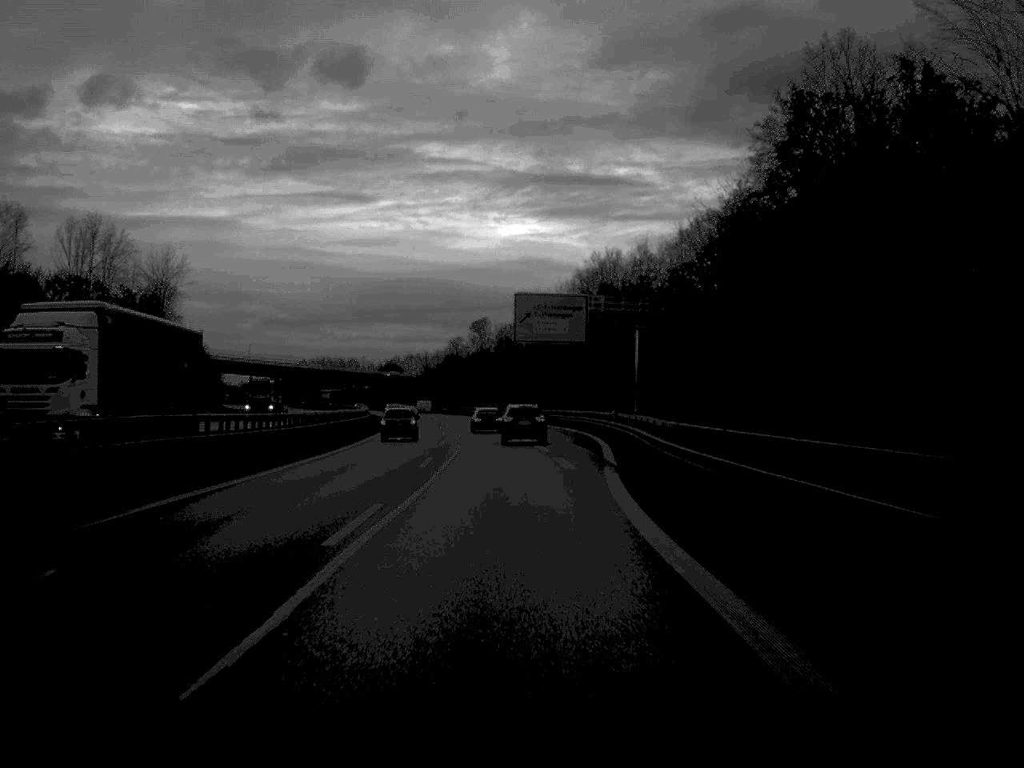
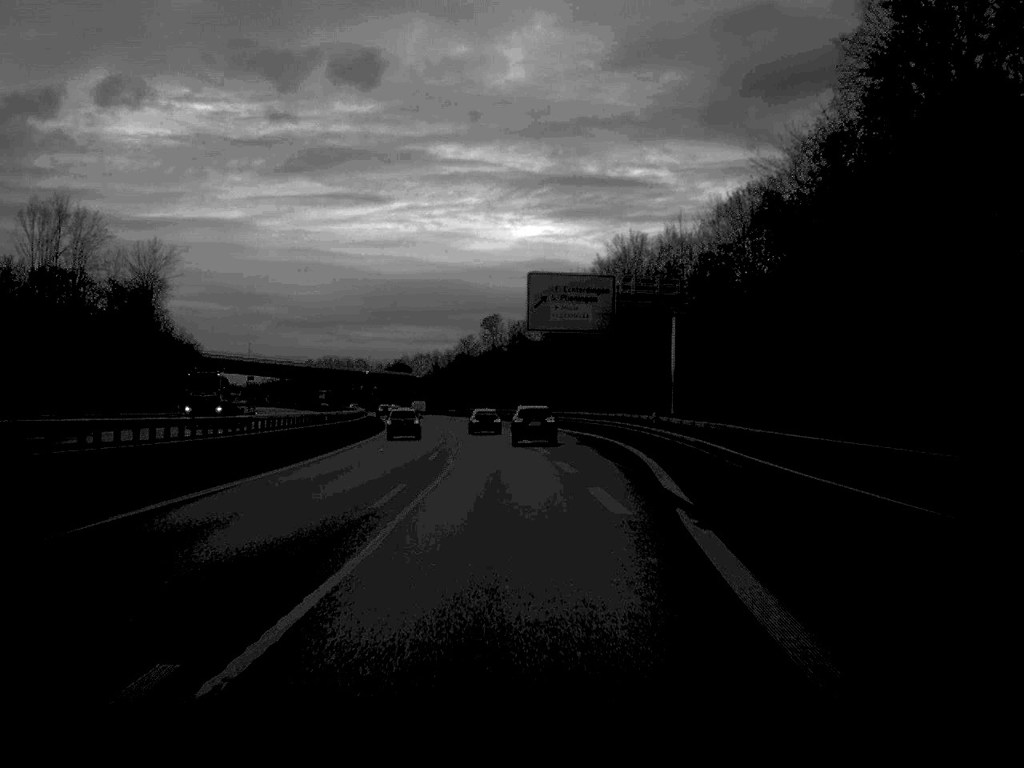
(-0.1, +12.7) m; -1°
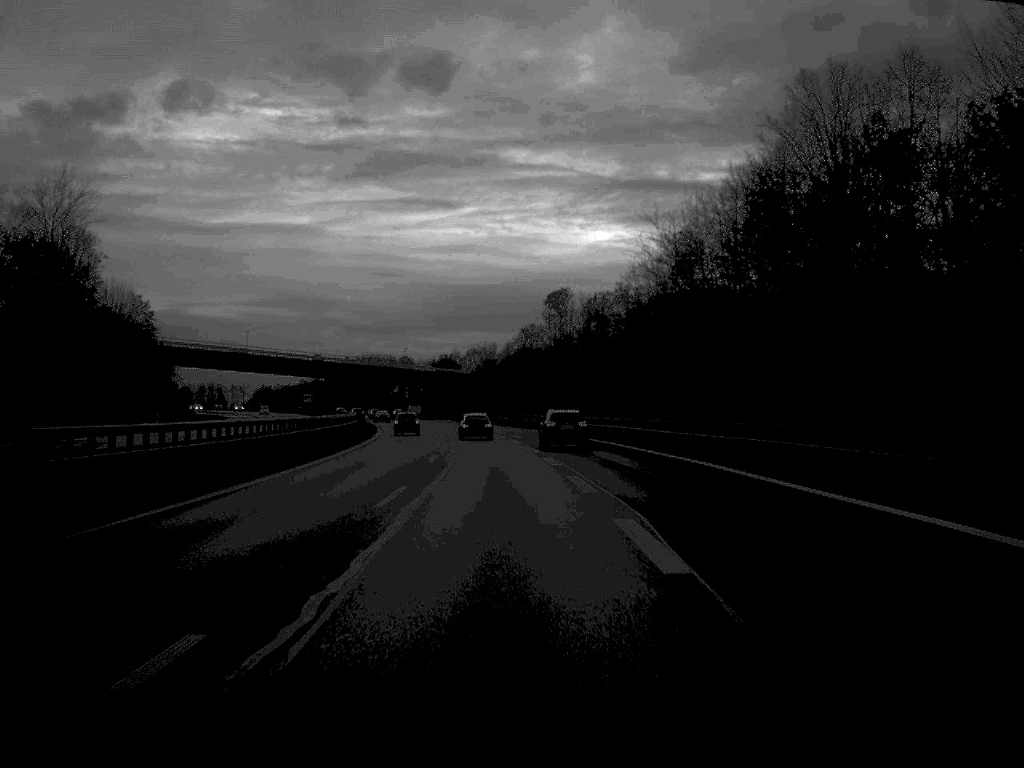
(-1.2, +53.9) m; -3°
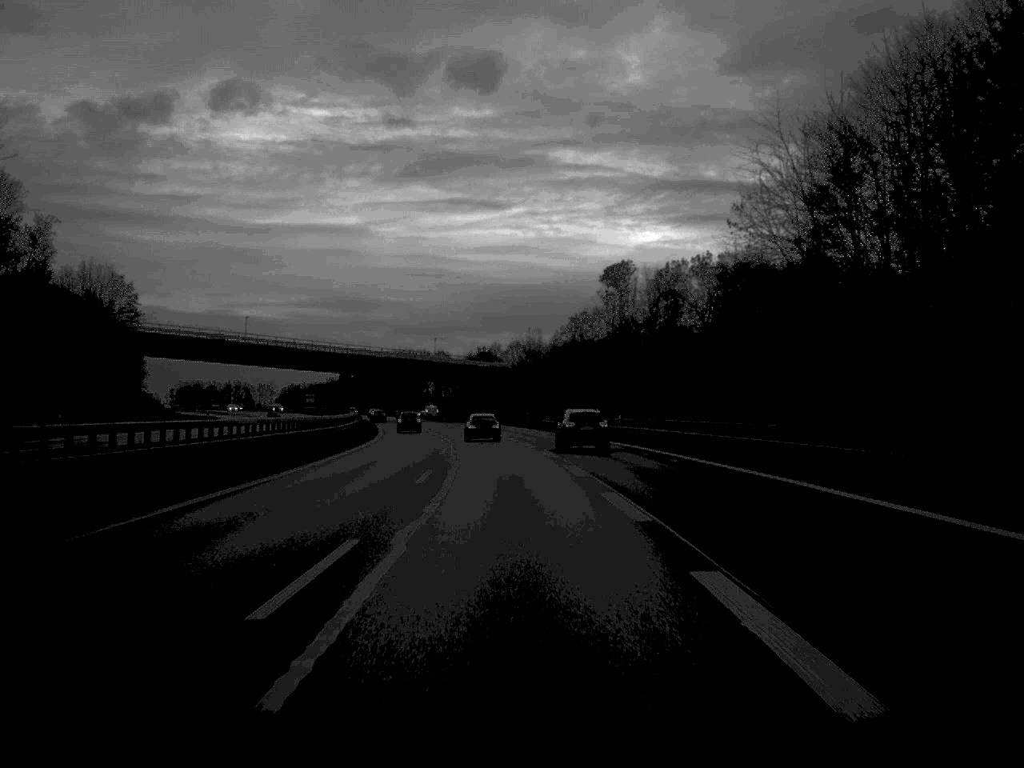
(-0.6, +30.2) m; -2°
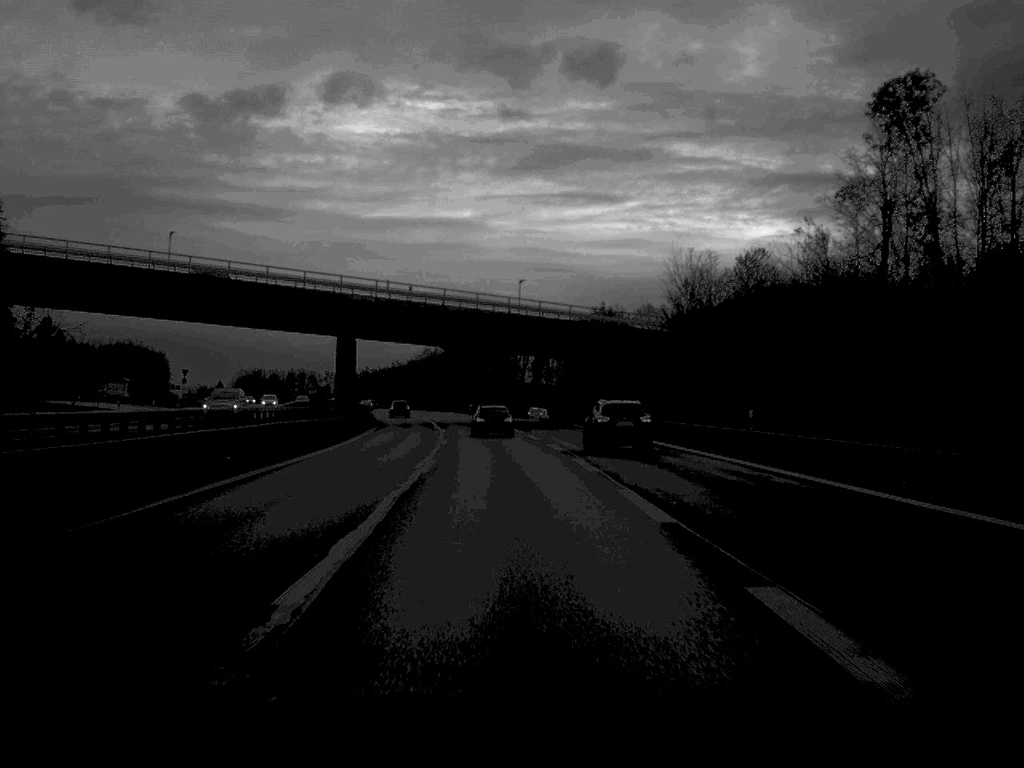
(-3.0, +73.1) m; -5°
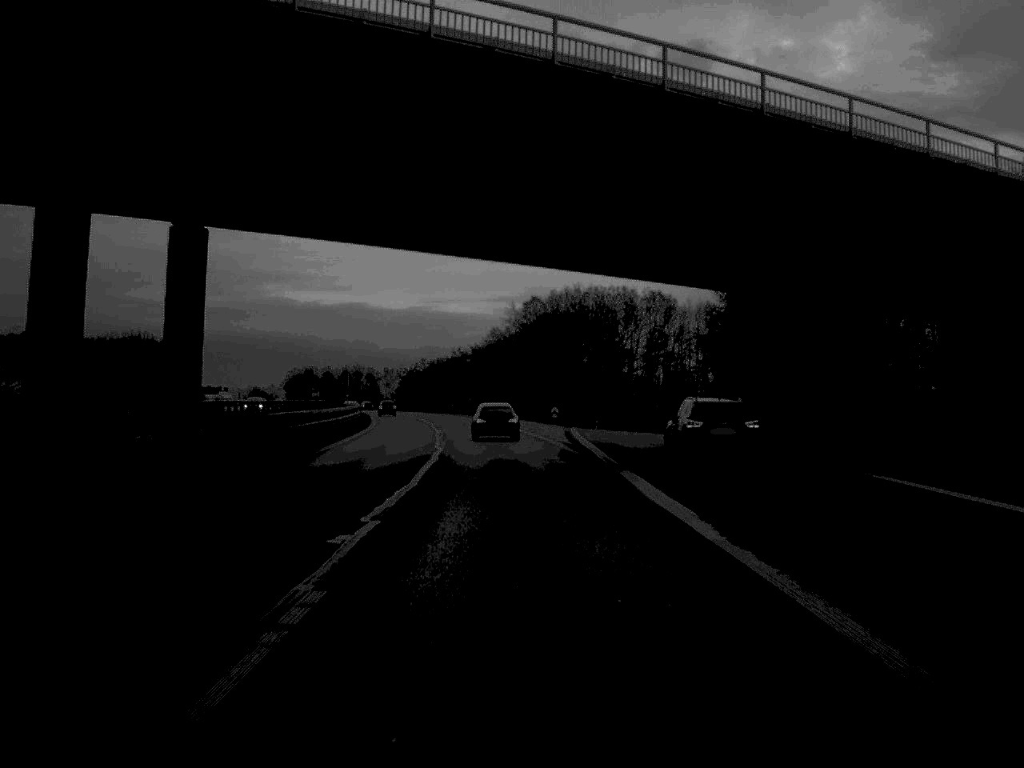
(-2.0, +60.1) m; -4°
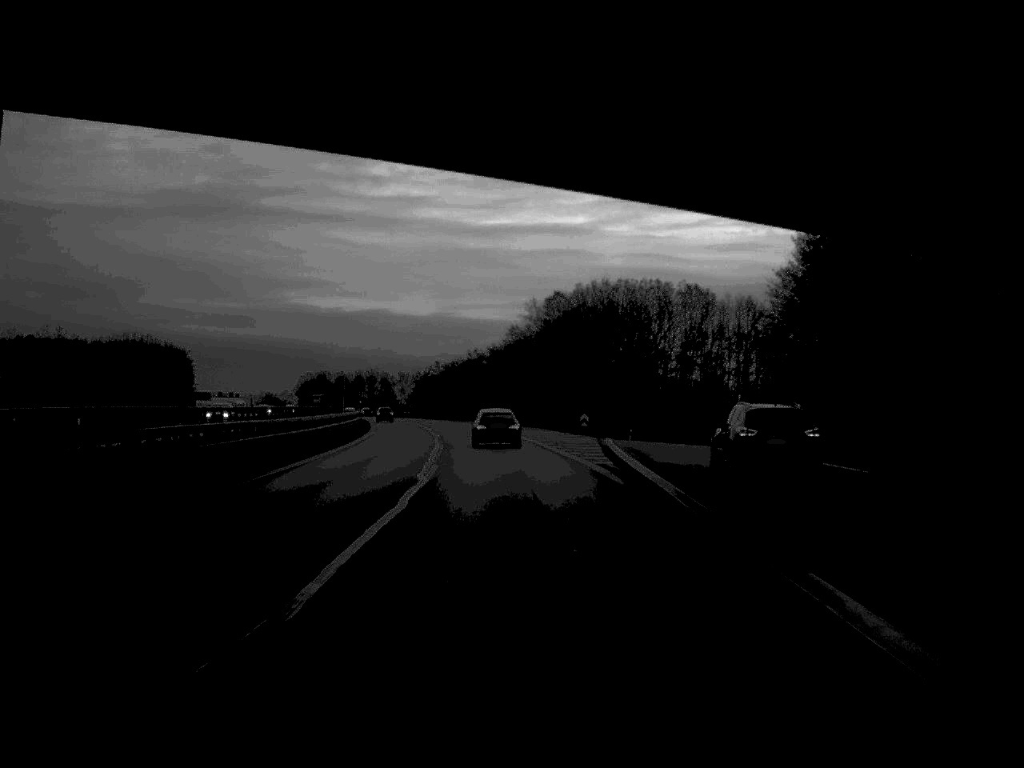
(-0.1, +14.1) m; -1°
